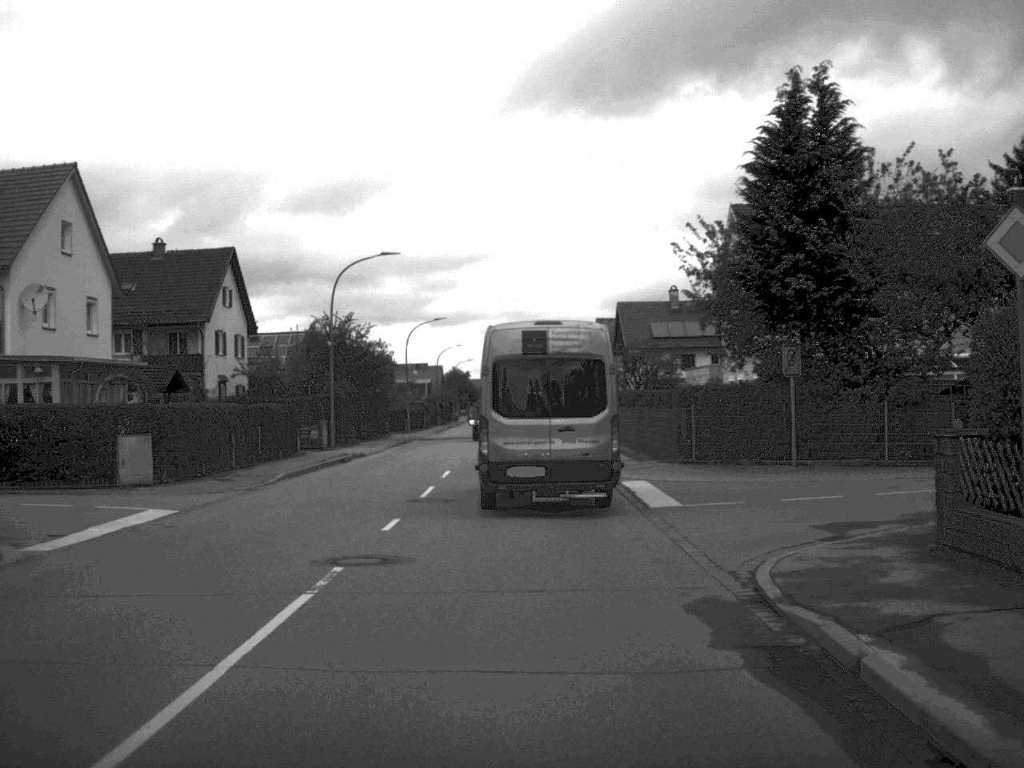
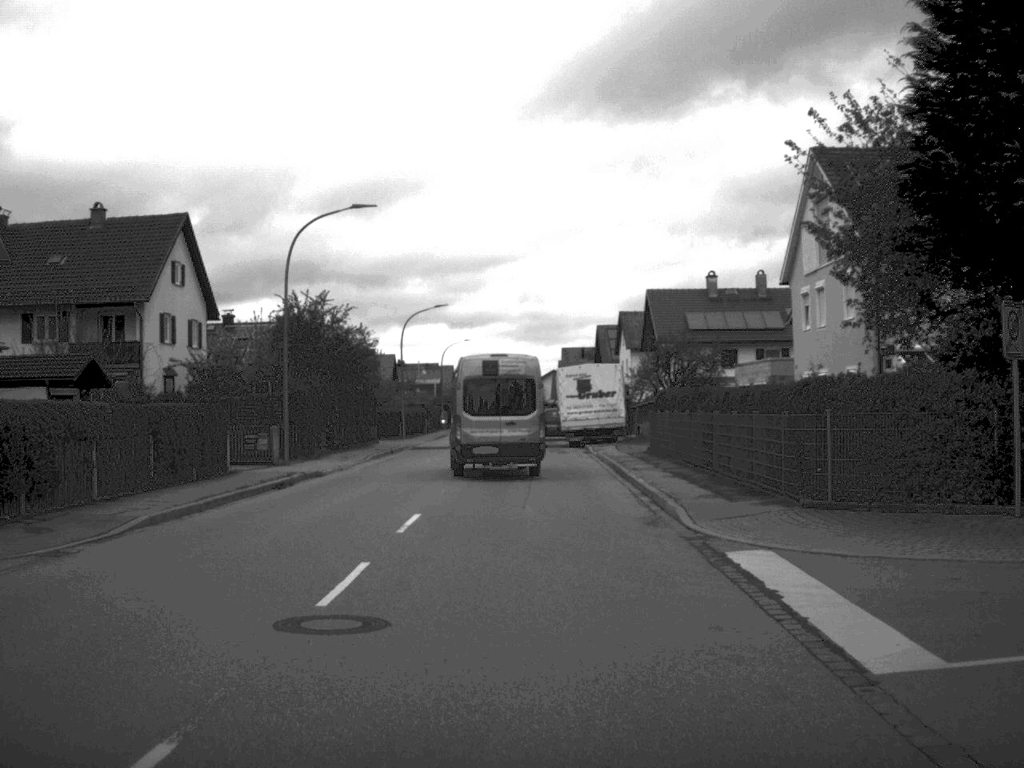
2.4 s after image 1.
(-0.1, +11.9) m; -1°
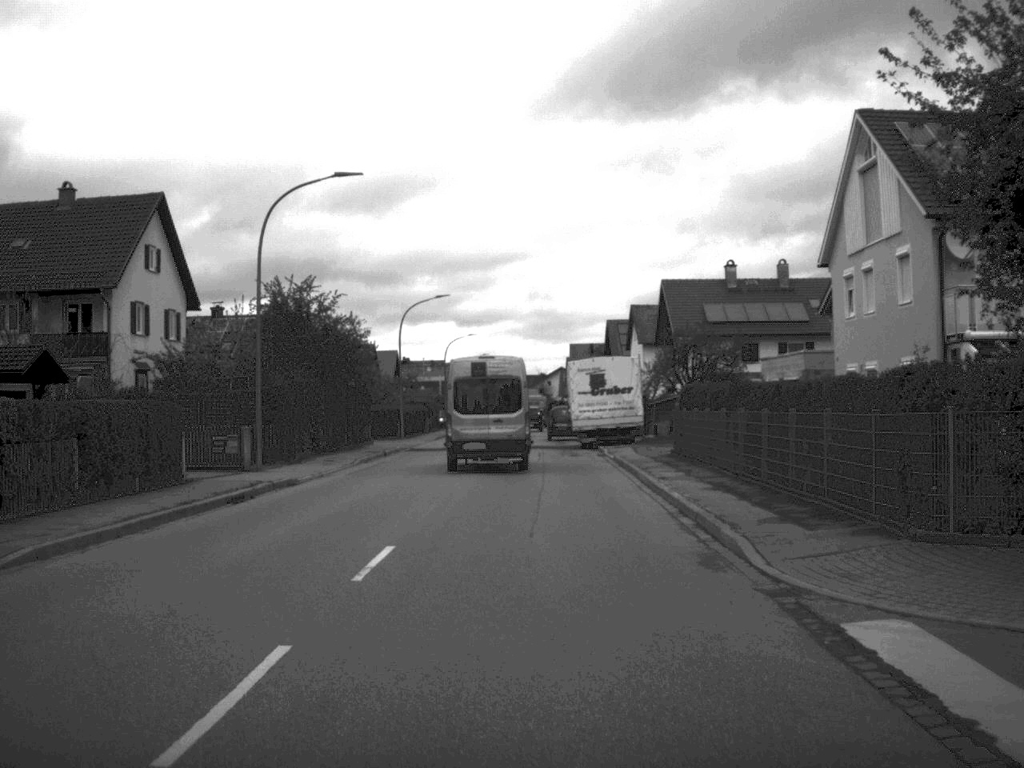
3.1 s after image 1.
(0.0, +4.7) m; 0°
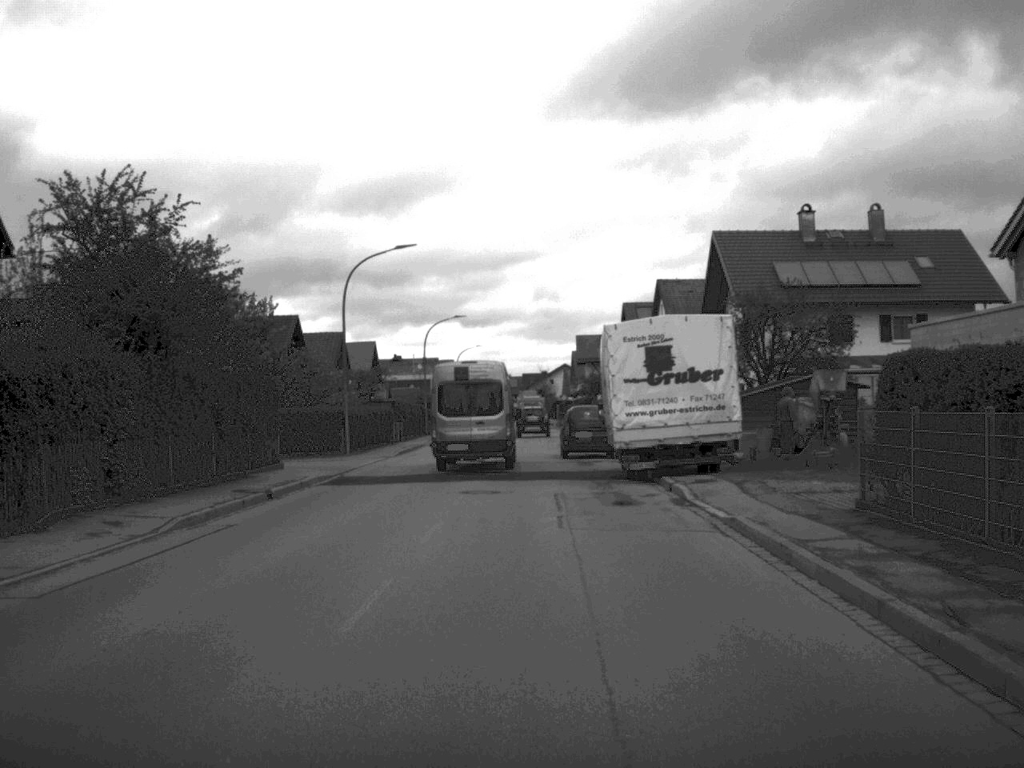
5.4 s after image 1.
(-0.1, +20.4) m; 0°
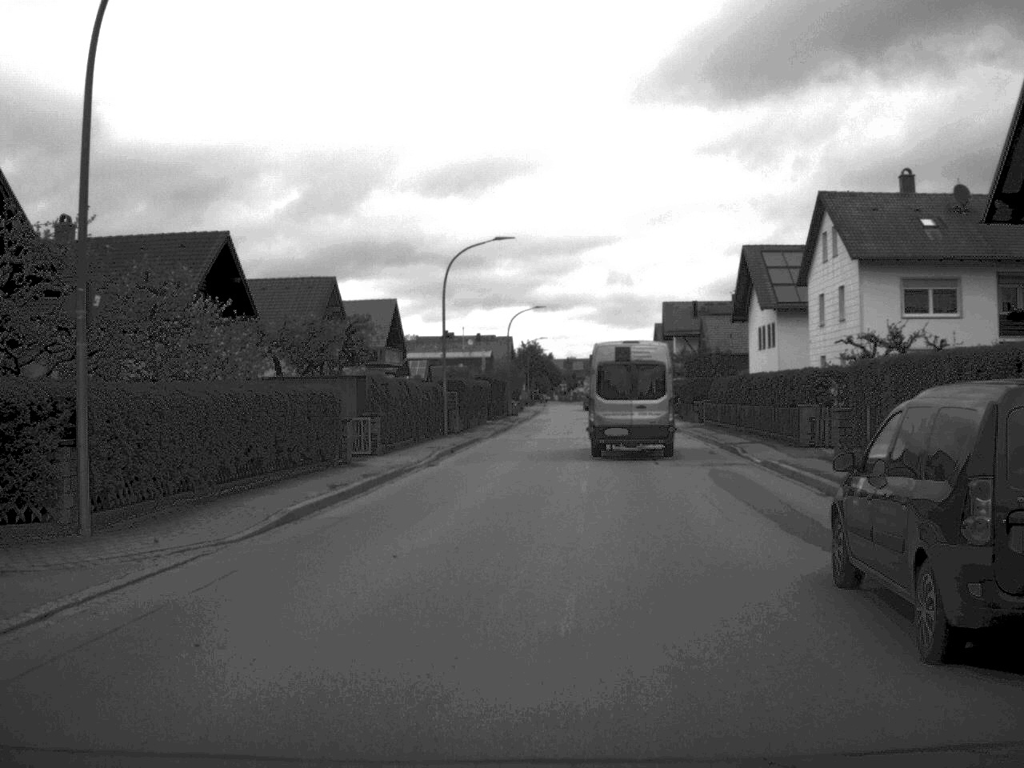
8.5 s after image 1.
(-0.8, +31.2) m; -3°
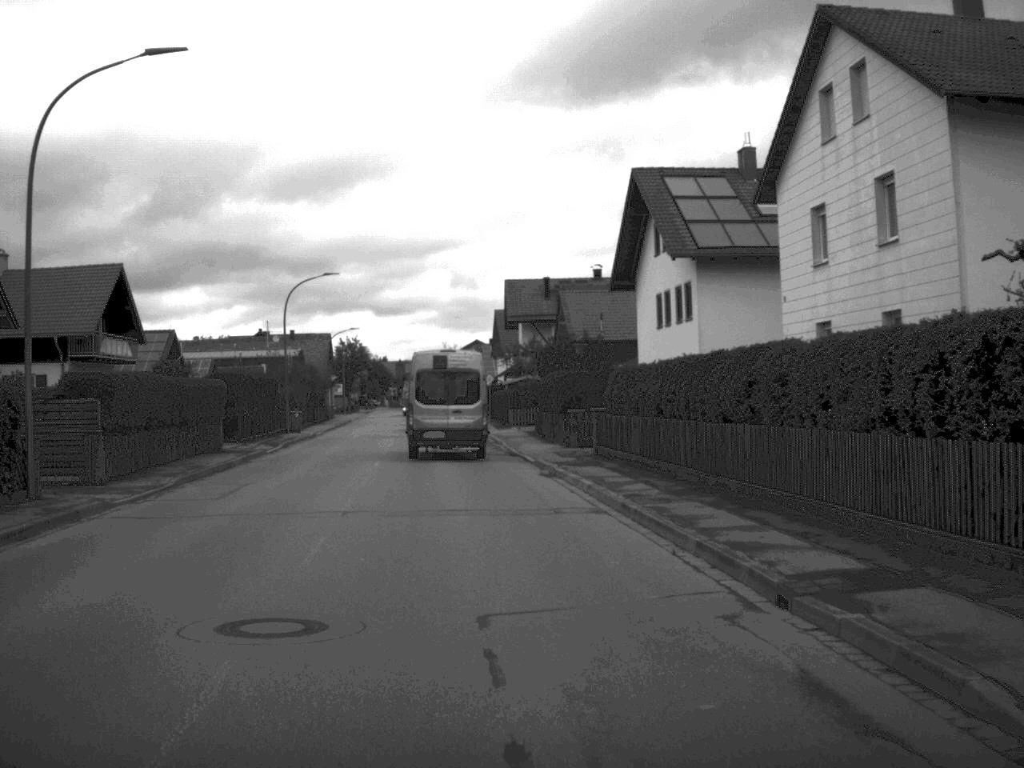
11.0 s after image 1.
(+2.2, +26.2) m; +7°
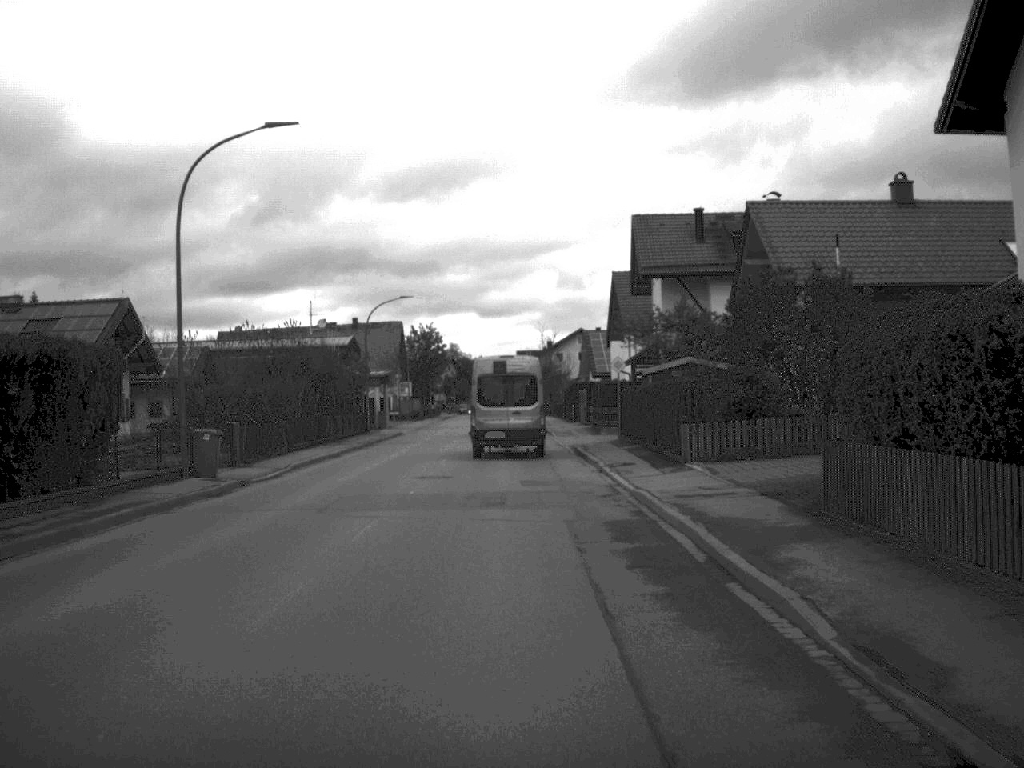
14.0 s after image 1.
(-1.9, +33.0) m; -5°
